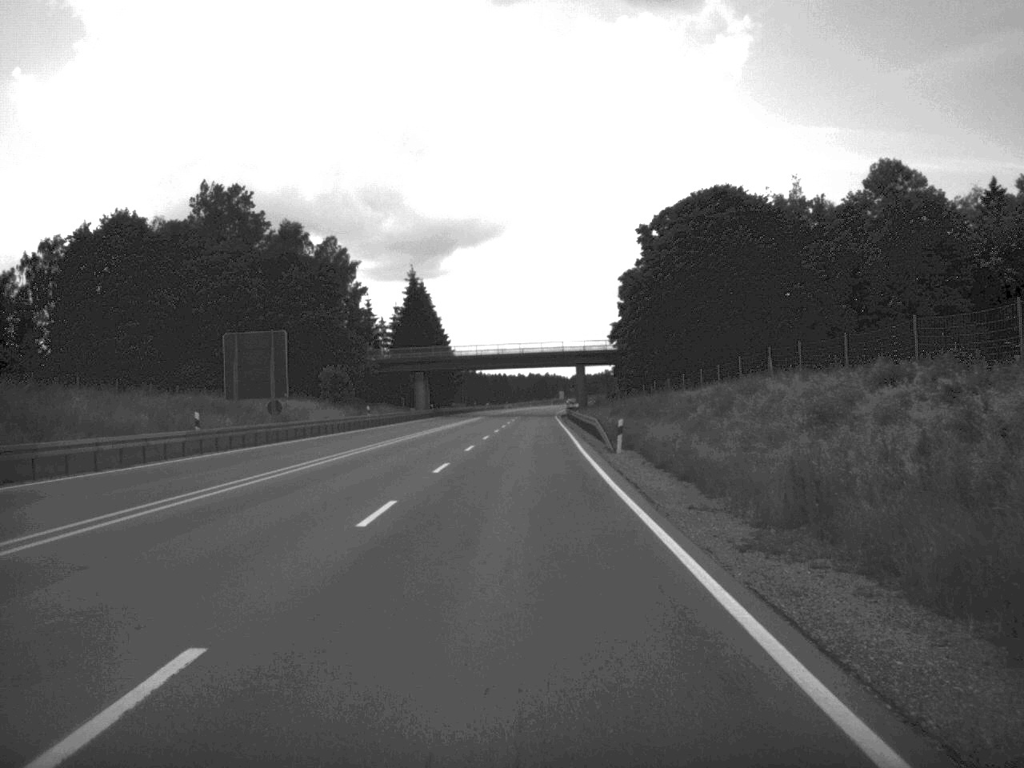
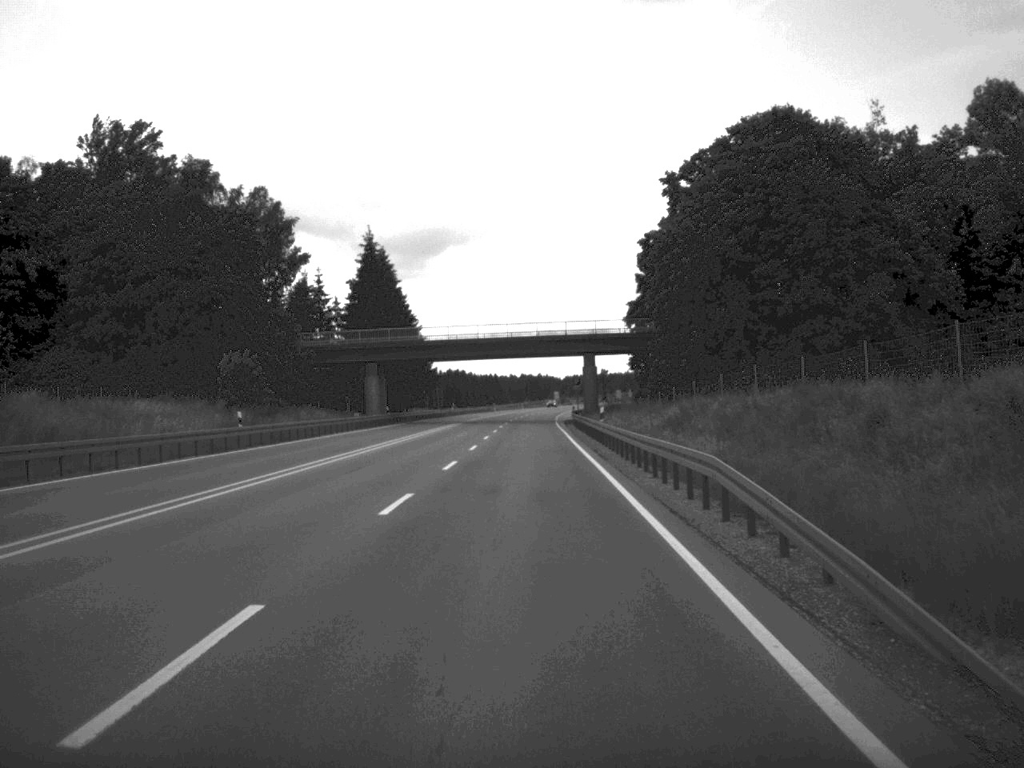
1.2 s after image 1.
(+0.1, +34.0) m; 0°
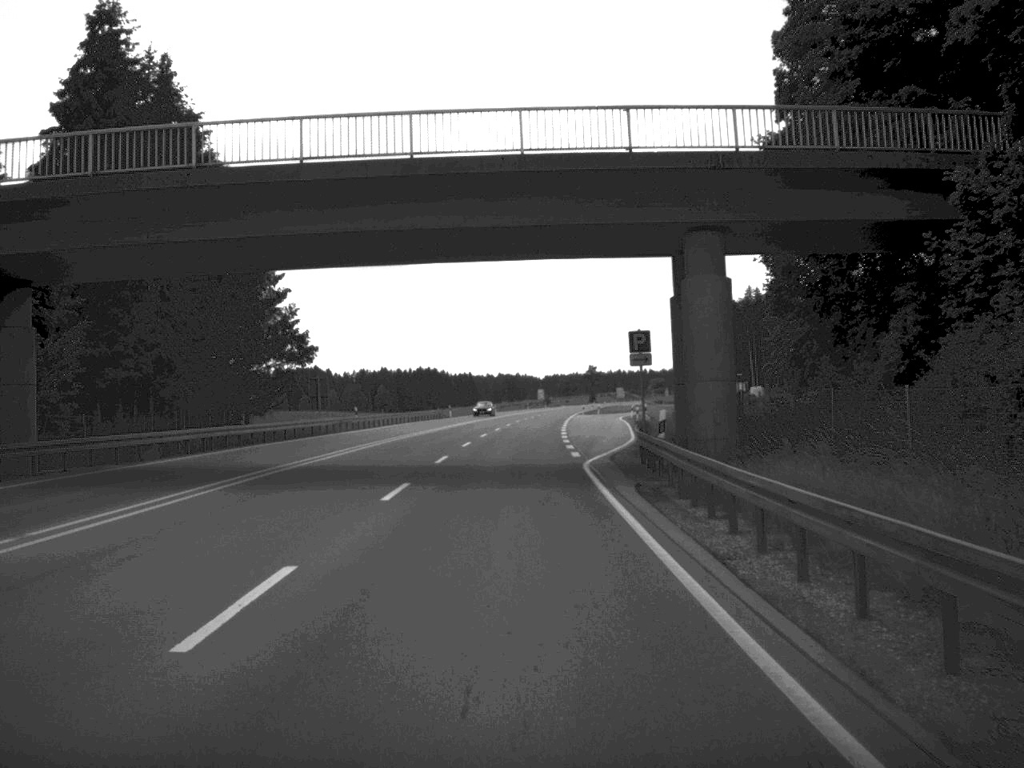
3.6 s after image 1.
(+0.3, +69.1) m; +1°
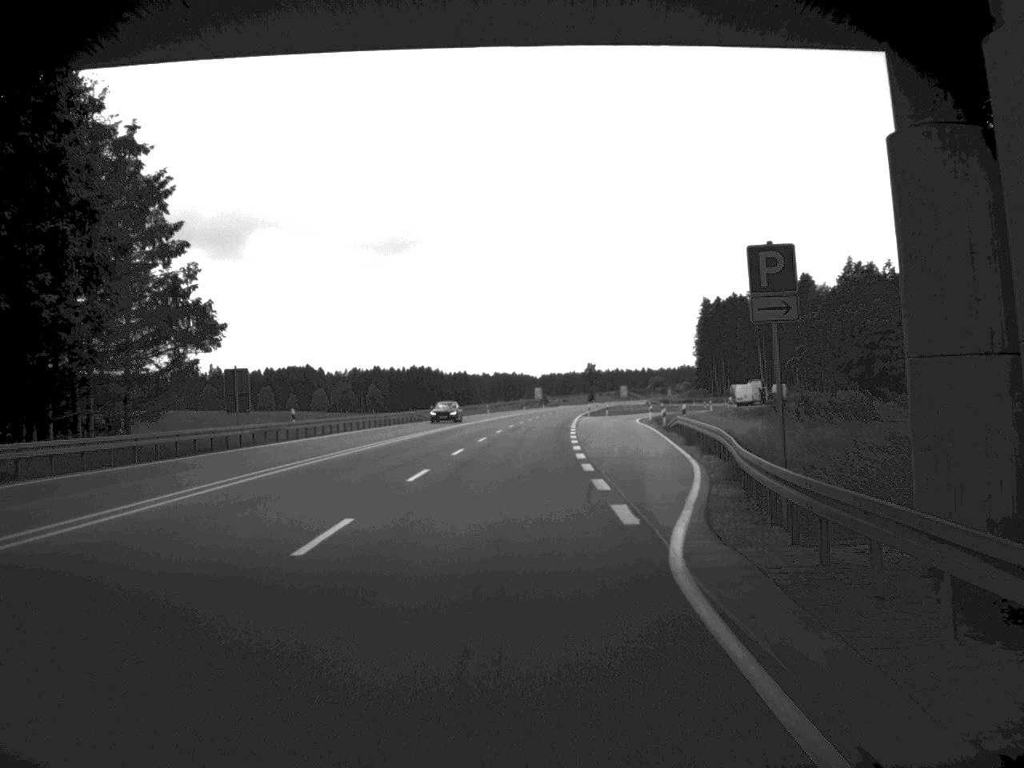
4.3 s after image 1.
(0.0, +19.1) m; 0°
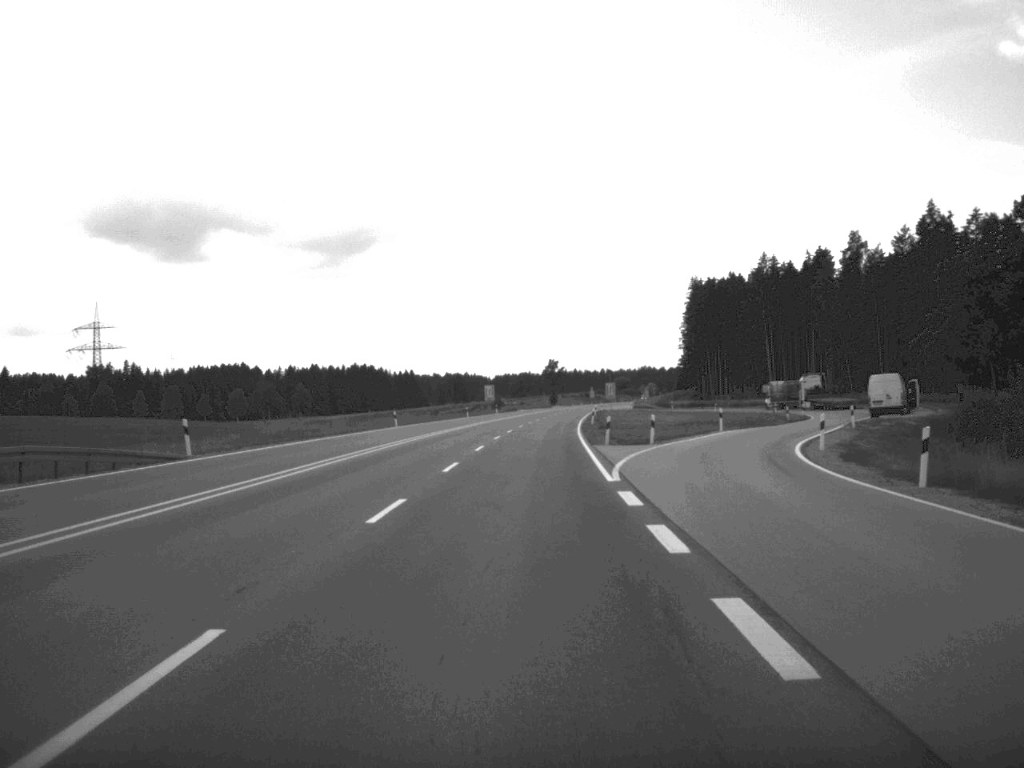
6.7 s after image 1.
(+0.8, +67.7) m; +2°
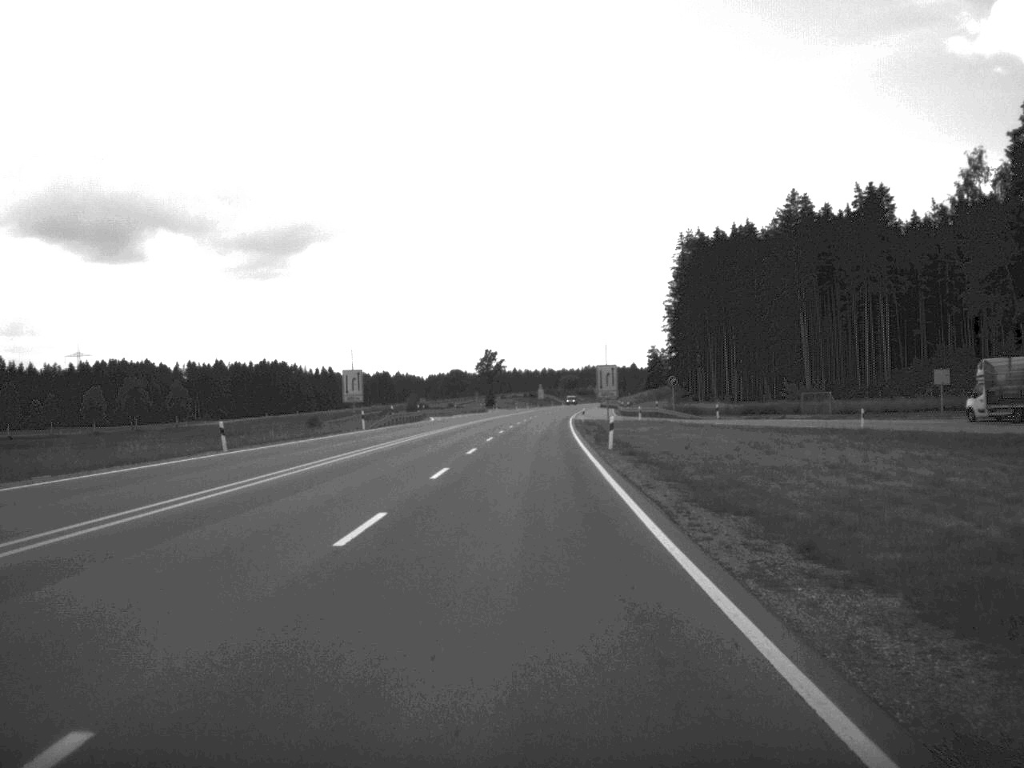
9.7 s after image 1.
(+1.9, +85.9) m; +2°
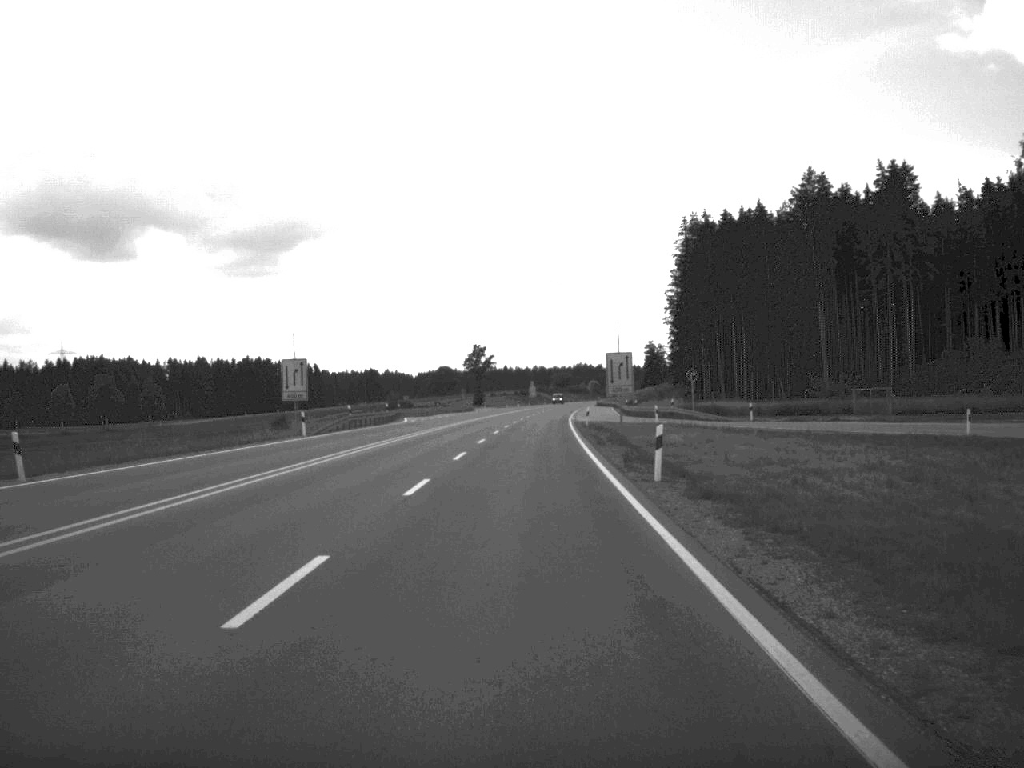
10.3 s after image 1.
(+0.1, +17.1) m; 0°
